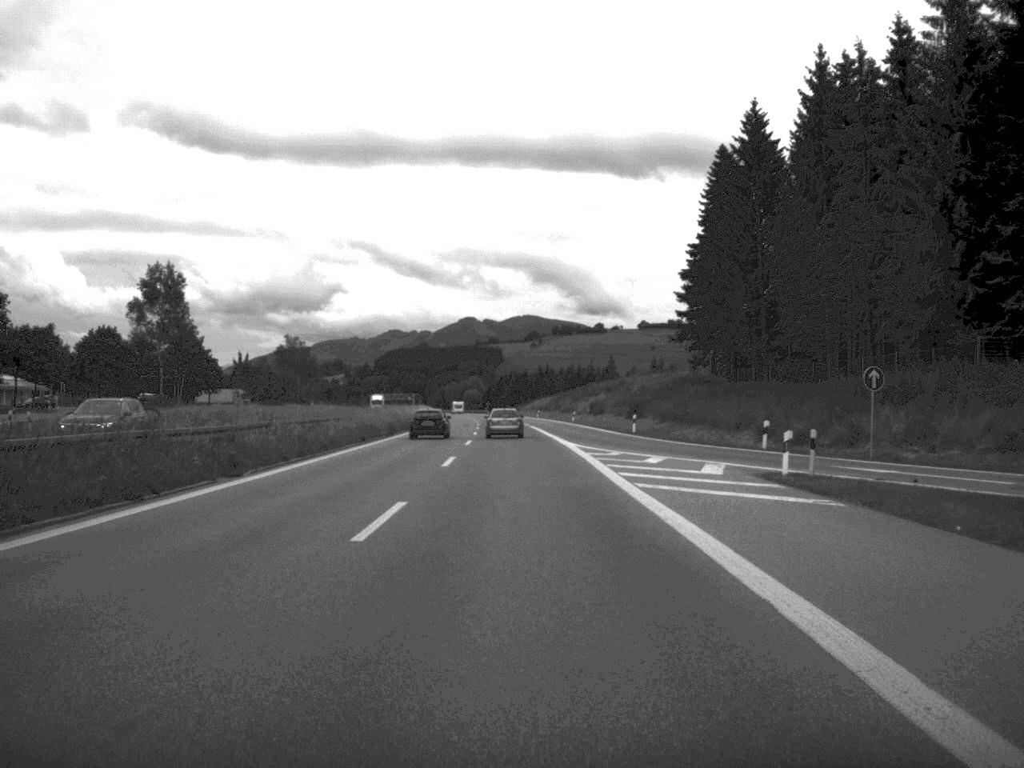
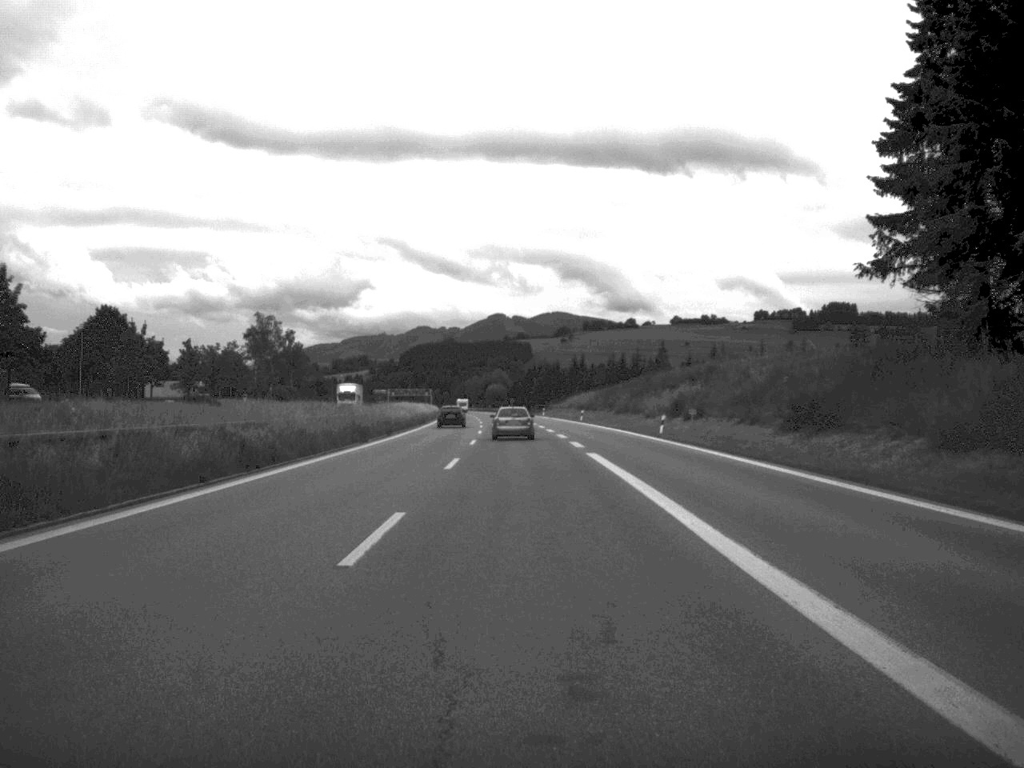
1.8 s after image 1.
(-0.7, +55.6) m; -1°
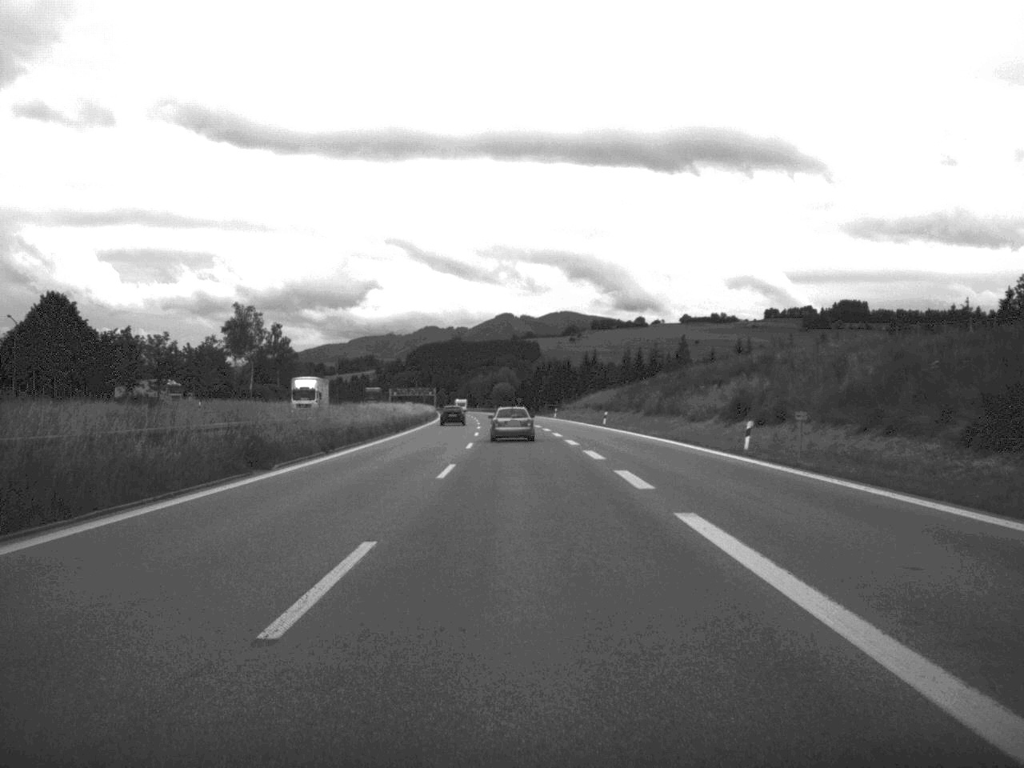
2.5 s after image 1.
(-0.1, +21.4) m; 0°
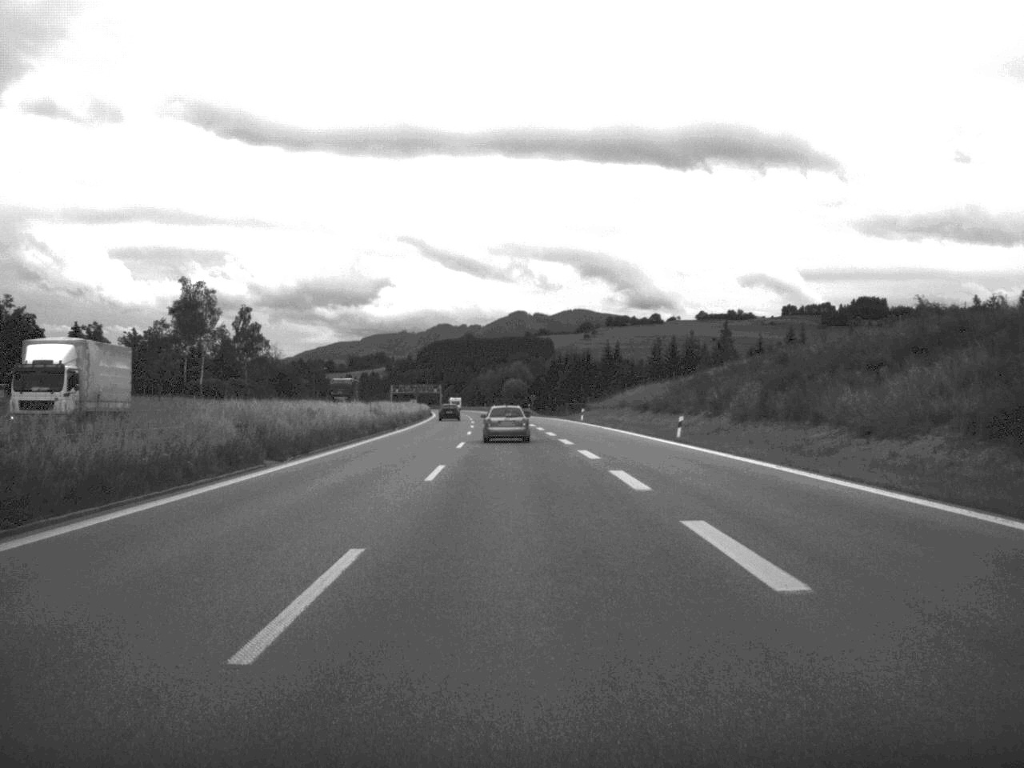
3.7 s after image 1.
(-0.2, +36.3) m; -1°
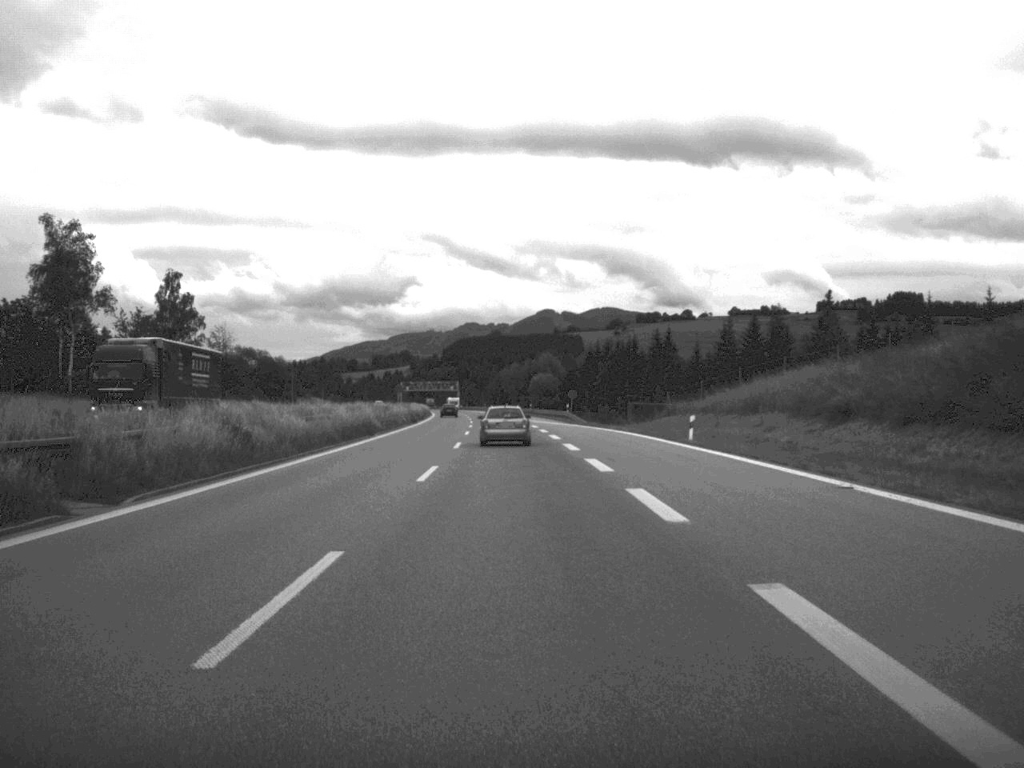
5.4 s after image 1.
(-0.7, +53.2) m; -1°
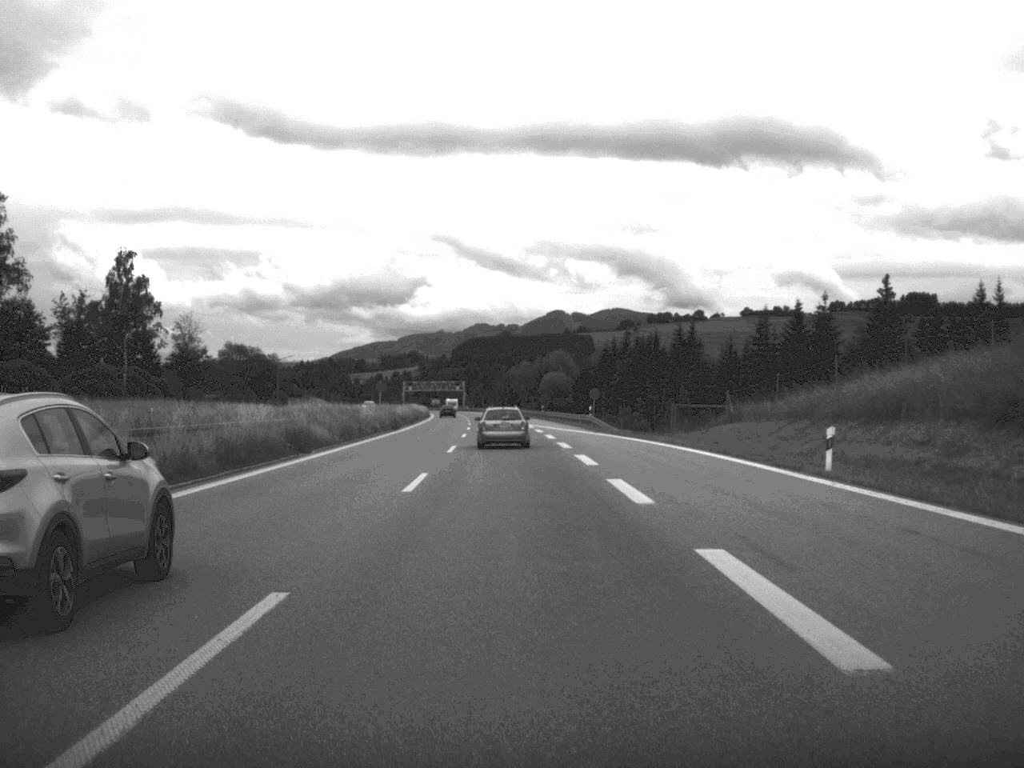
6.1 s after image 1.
(-0.1, +20.5) m; 0°
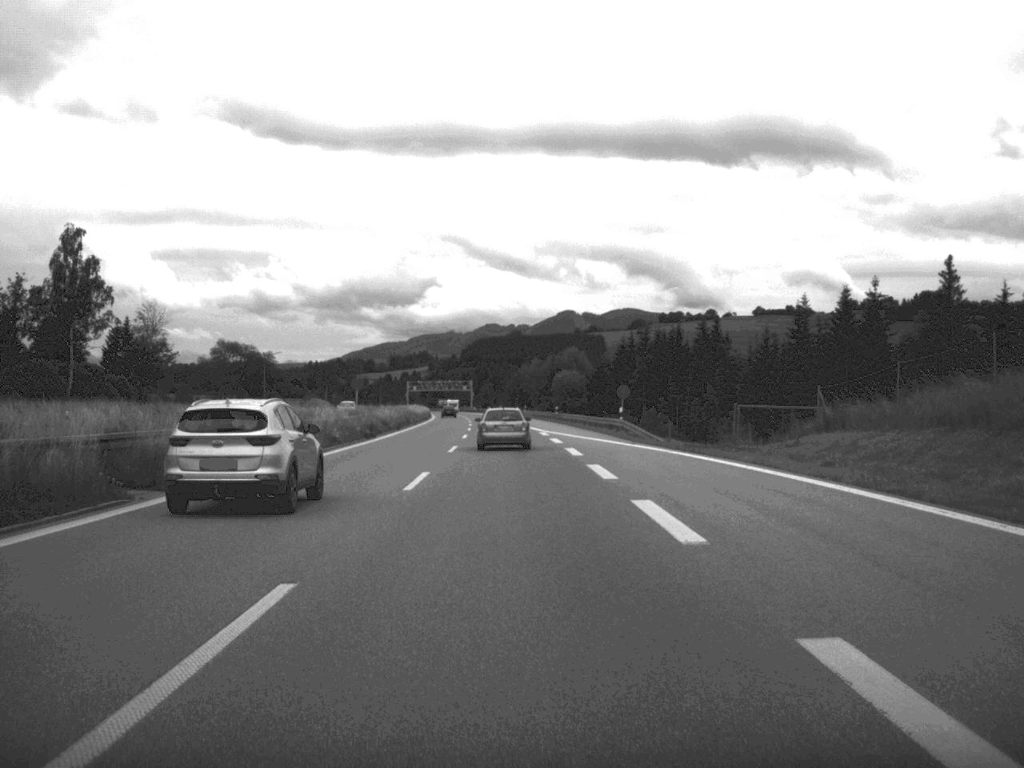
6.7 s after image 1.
(-0.1, +17.1) m; -1°
